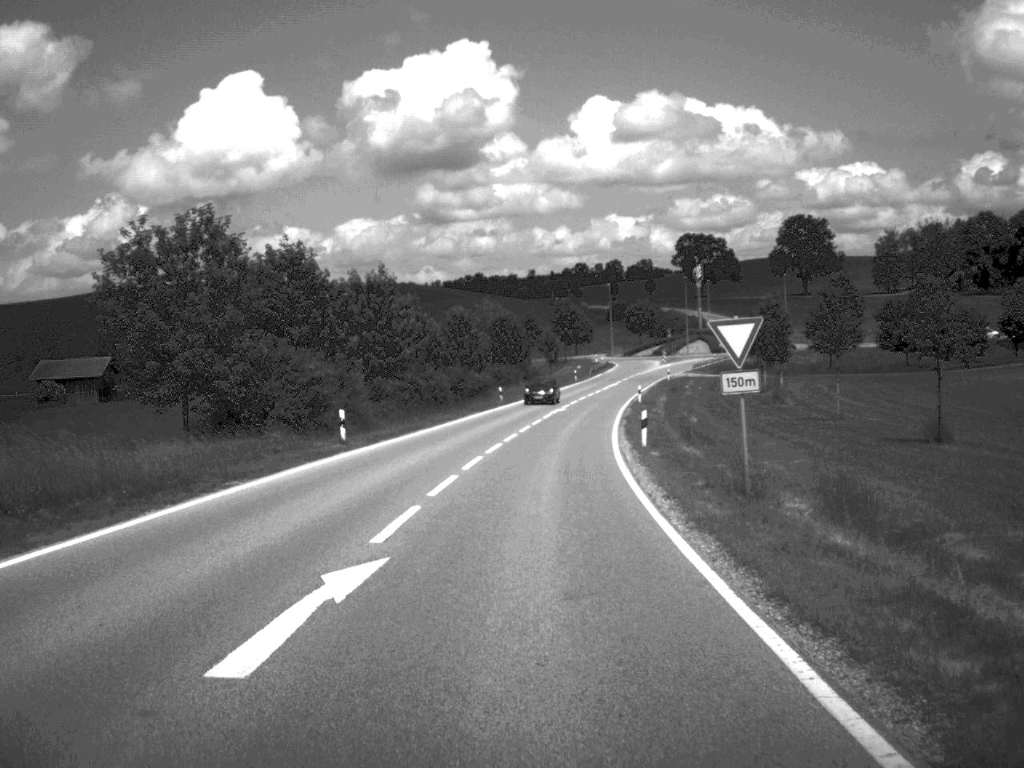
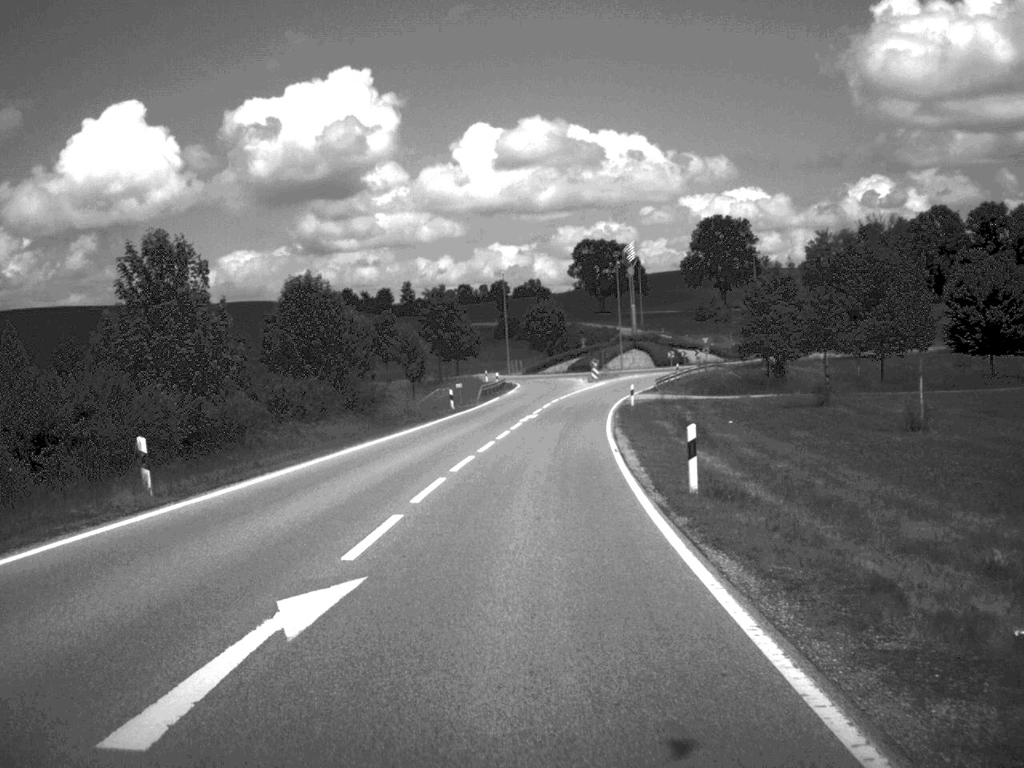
(+2.3, +53.5) m; +5°
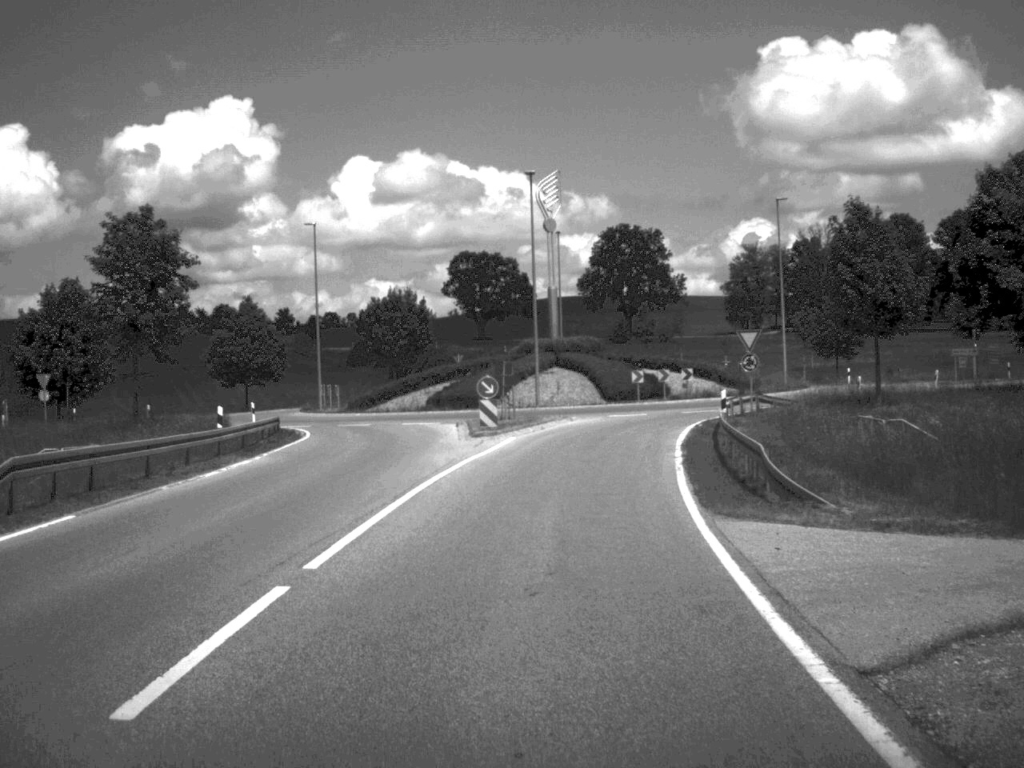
(+2.4, +57.5) m; +5°
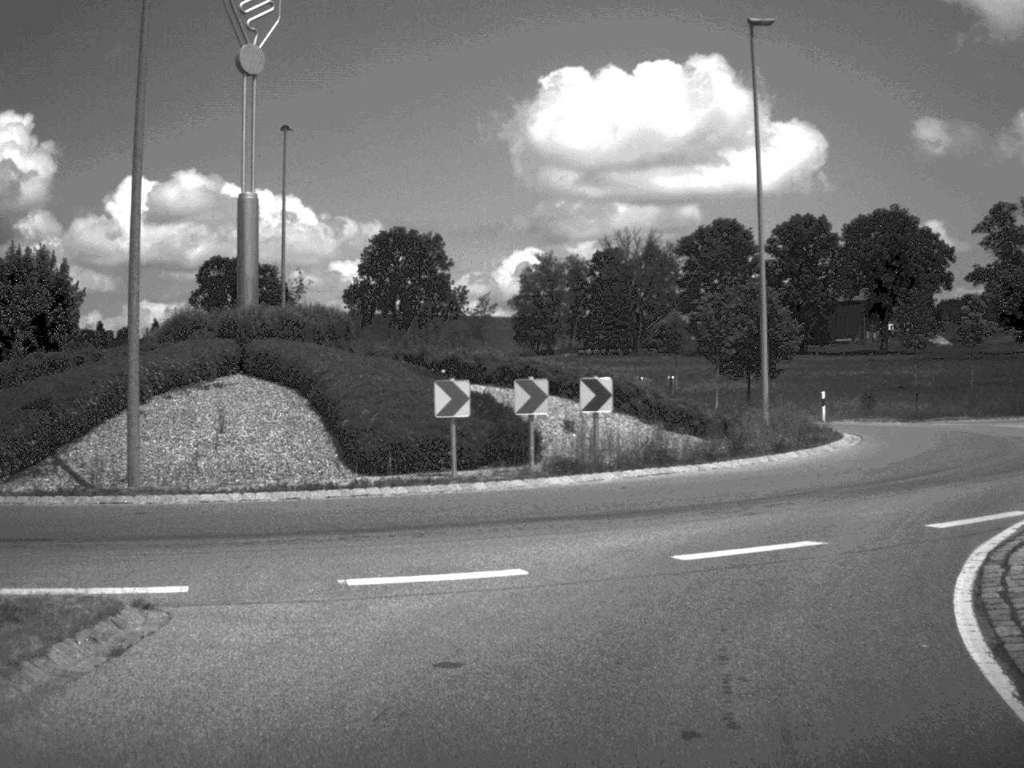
(+2.3, +37.4) m; +10°
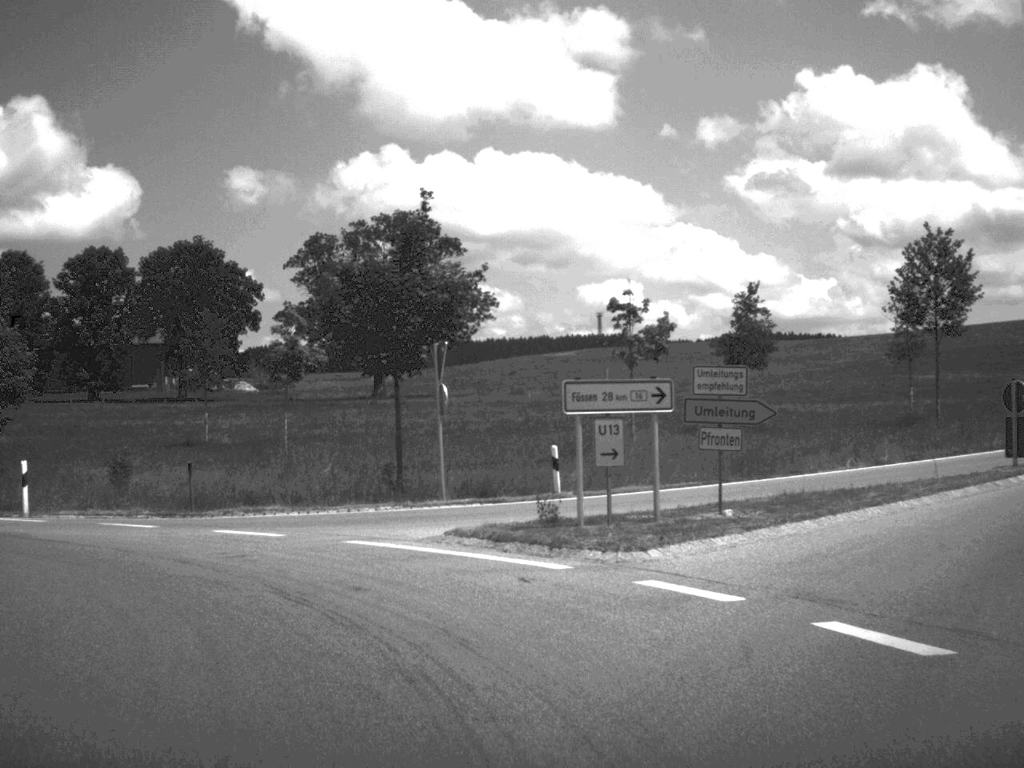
(+5.5, +18.0) m; +31°
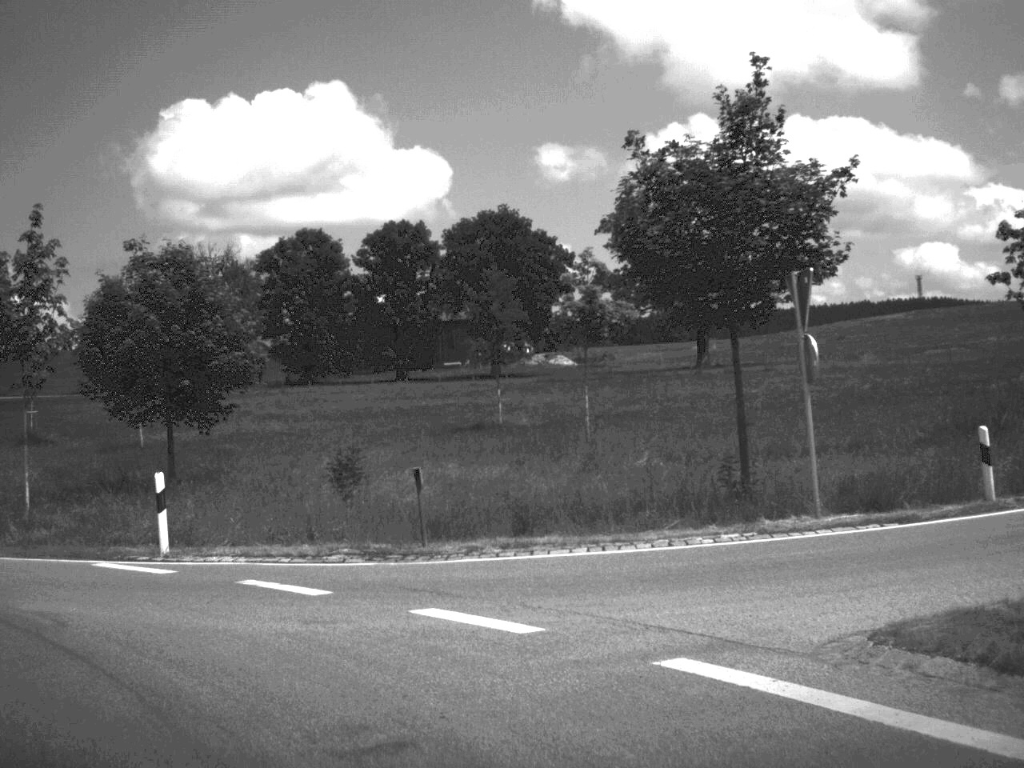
(-0.8, +8.7) m; -15°
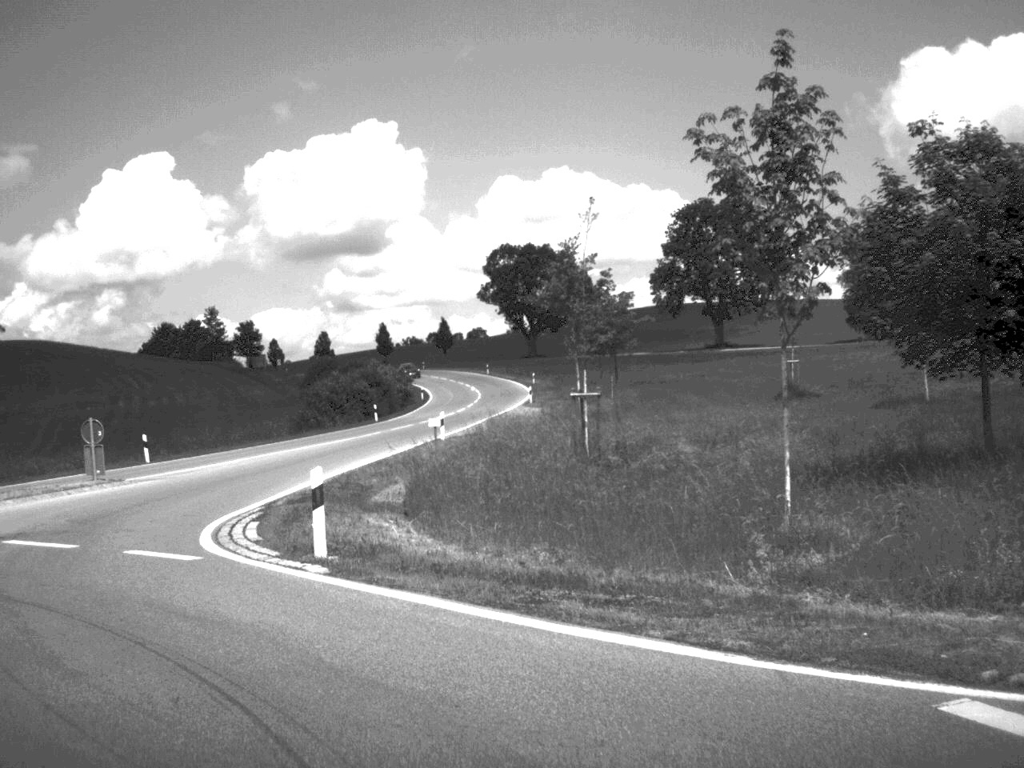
(-2.5, +8.3) m; -34°
